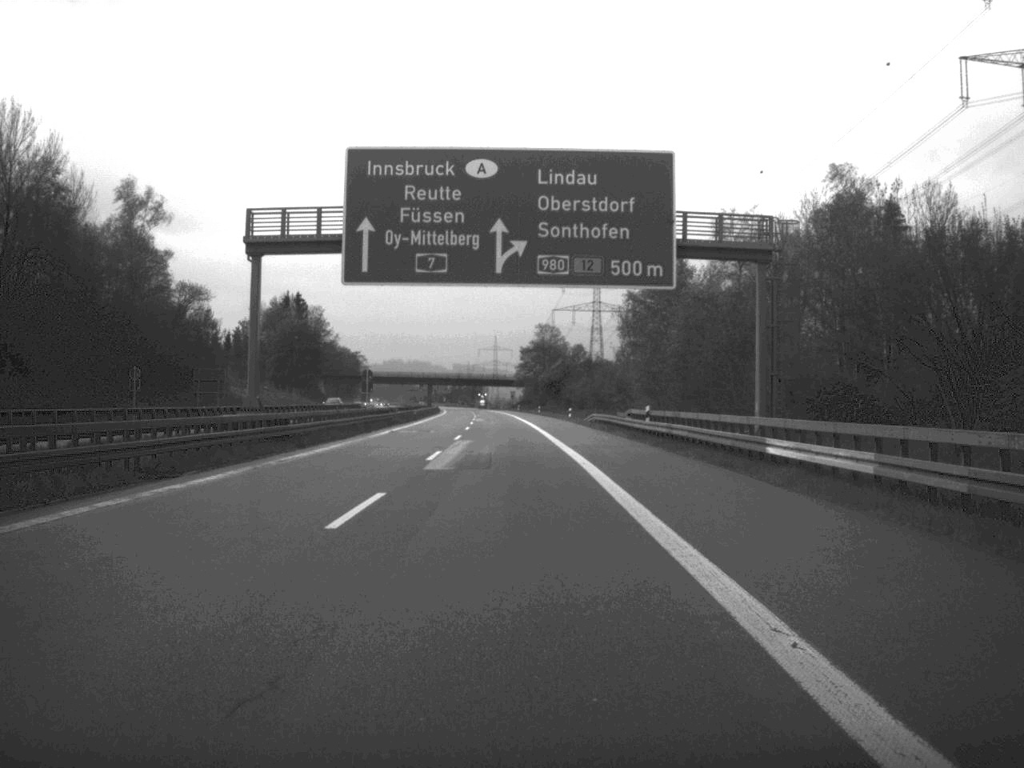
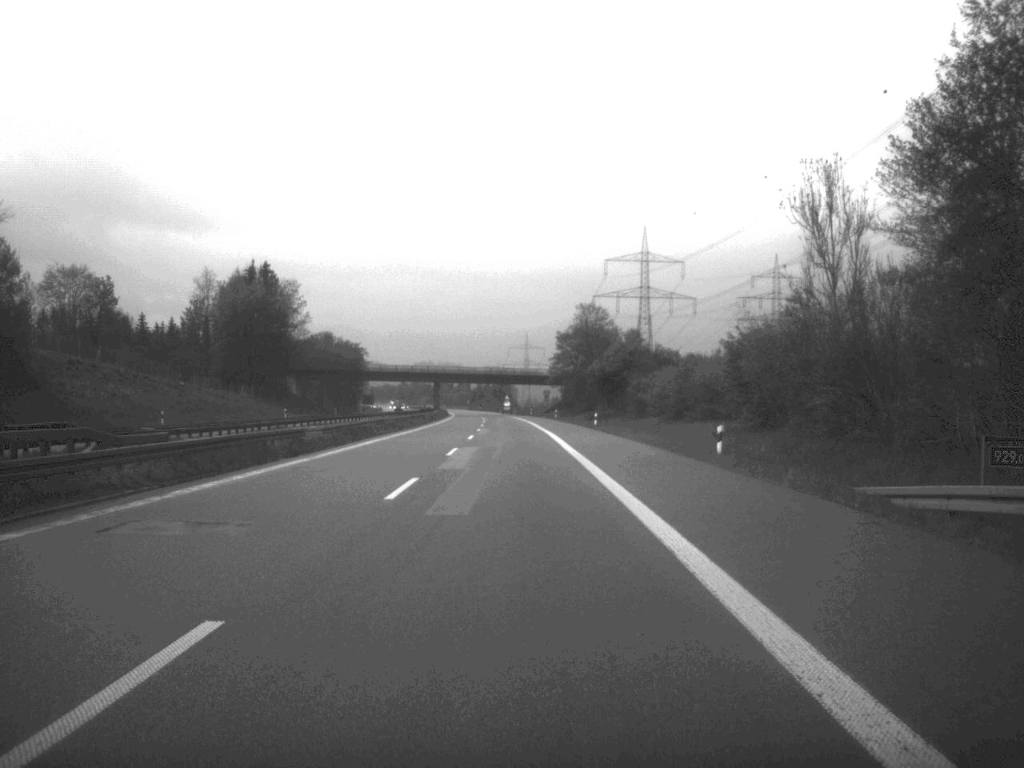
(-0.9, +65.5) m; -2°
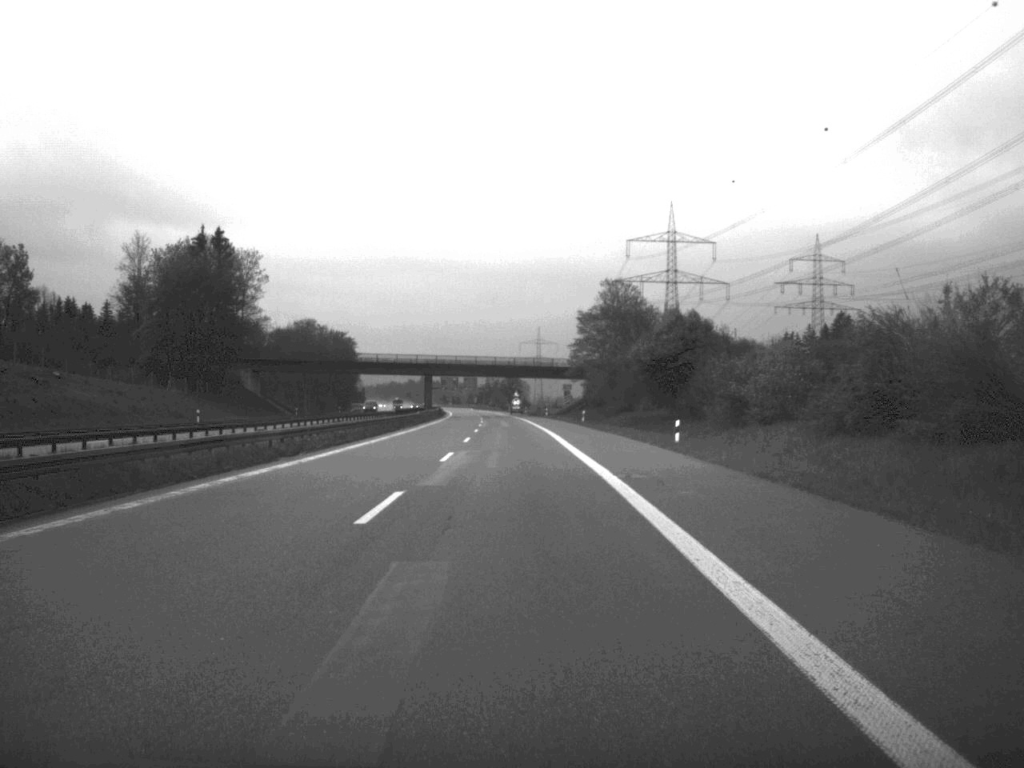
(-0.2, +40.2) m; -1°
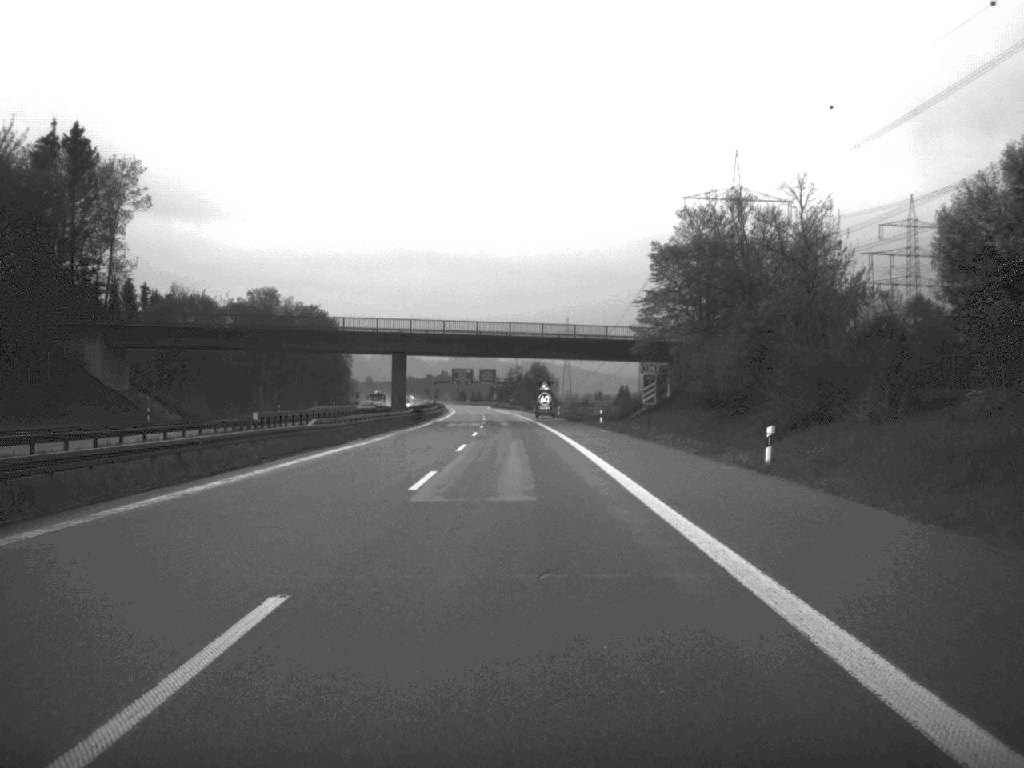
(-0.8, +65.2) m; -1°
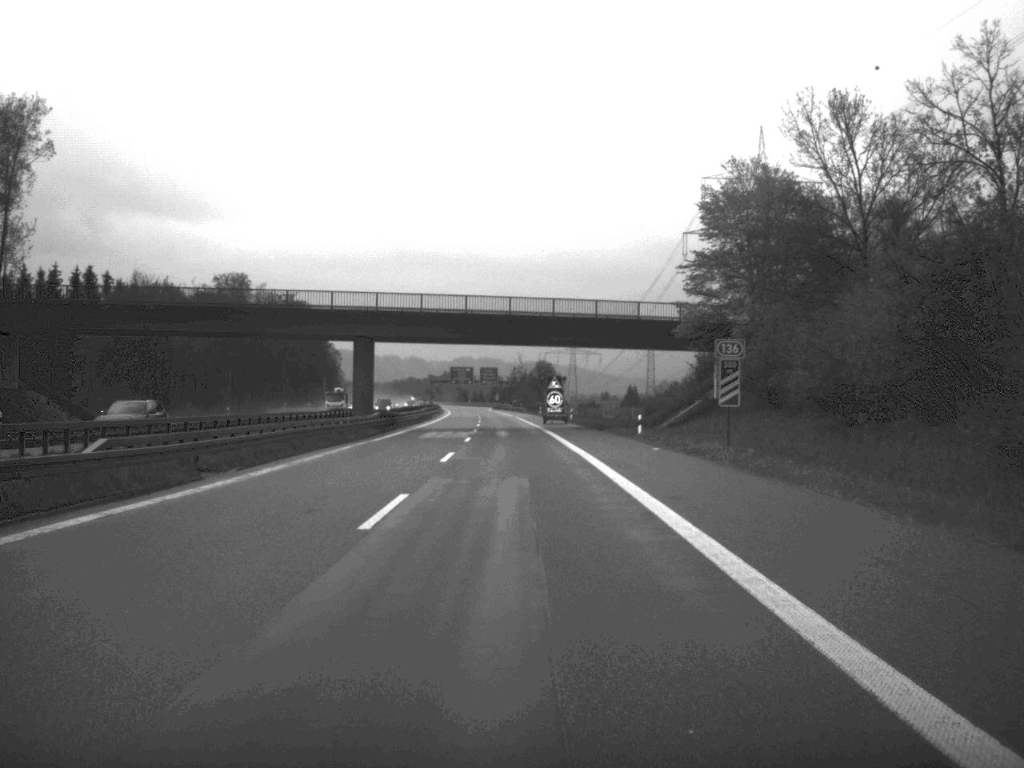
(-0.1, +24.1) m; 0°
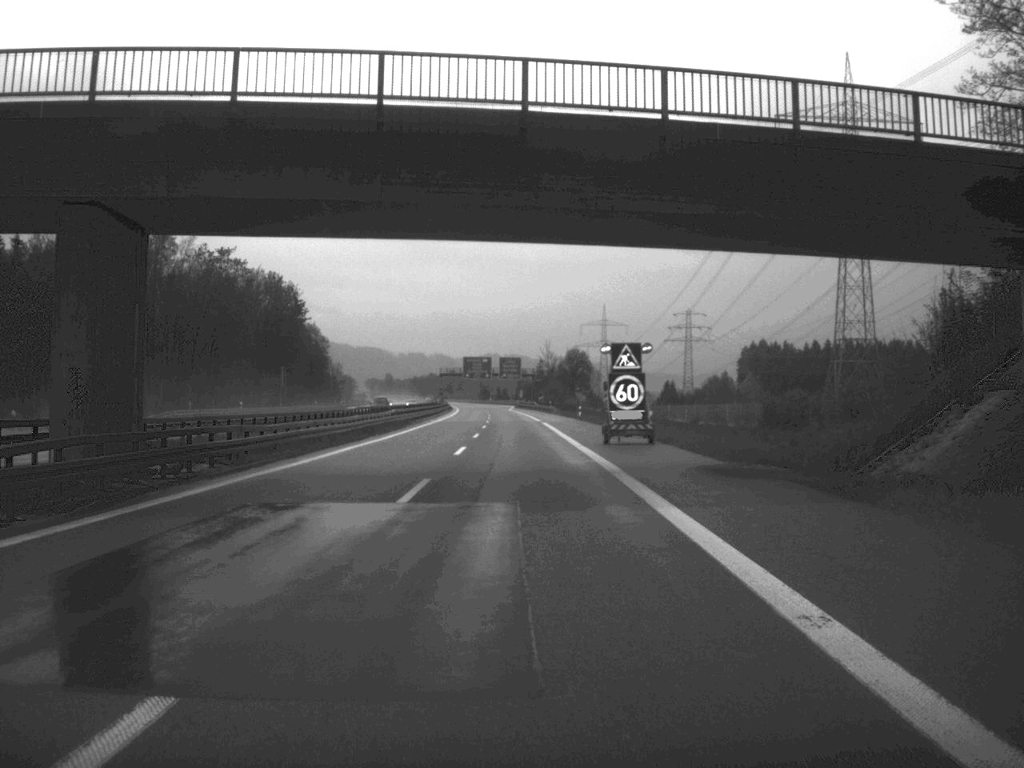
(-0.5, +49.8) m; -1°
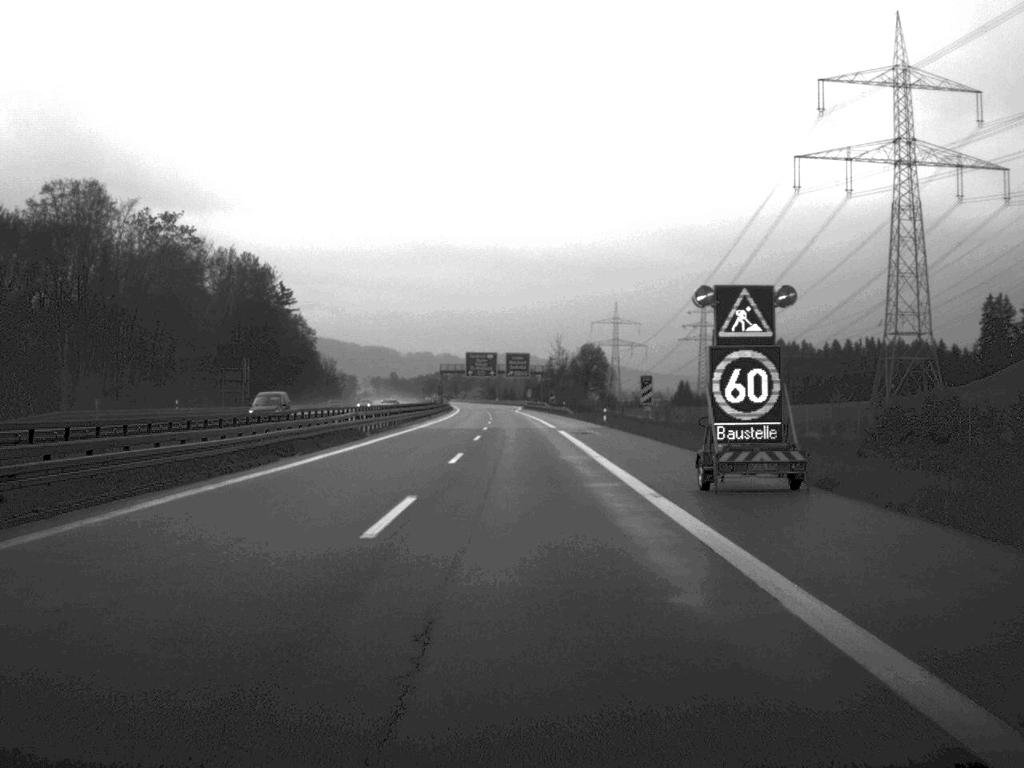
(-0.1, +22.6) m; 0°
